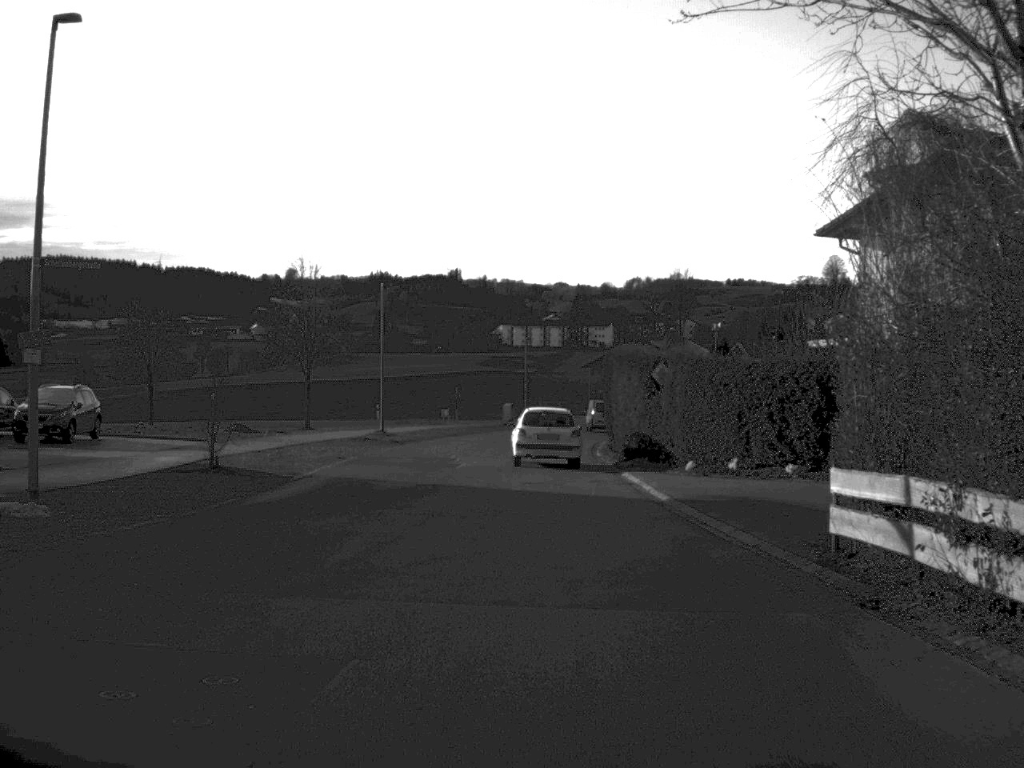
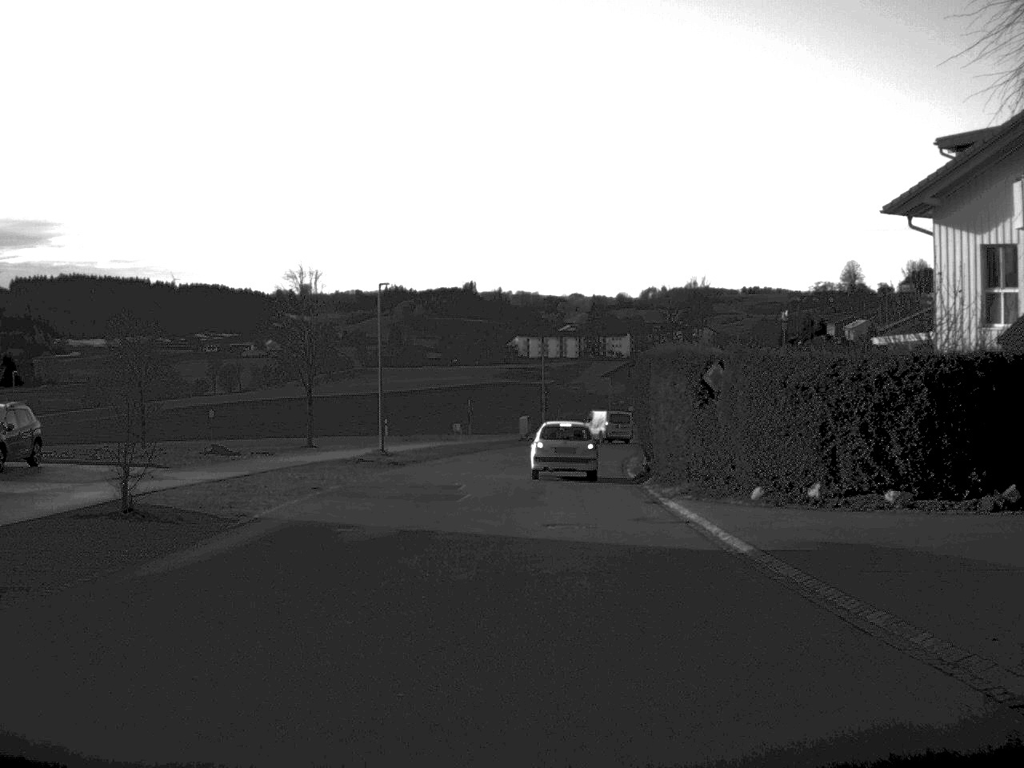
(0.0, +6.2) m; -1°
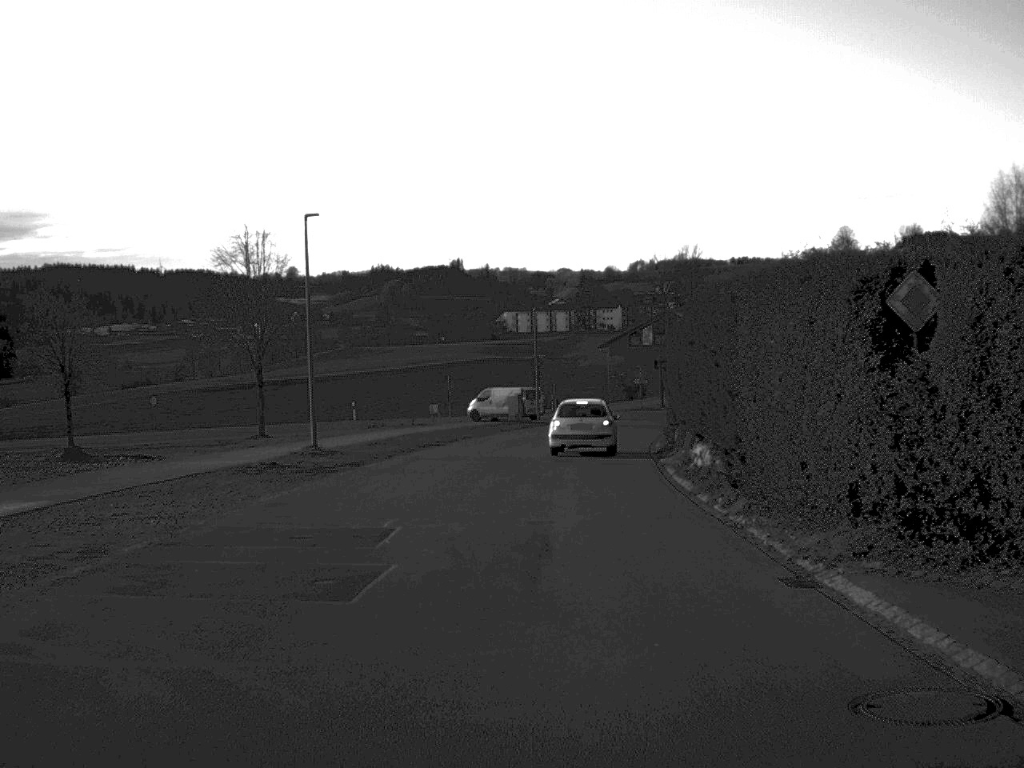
(0.0, +12.9) m; 0°
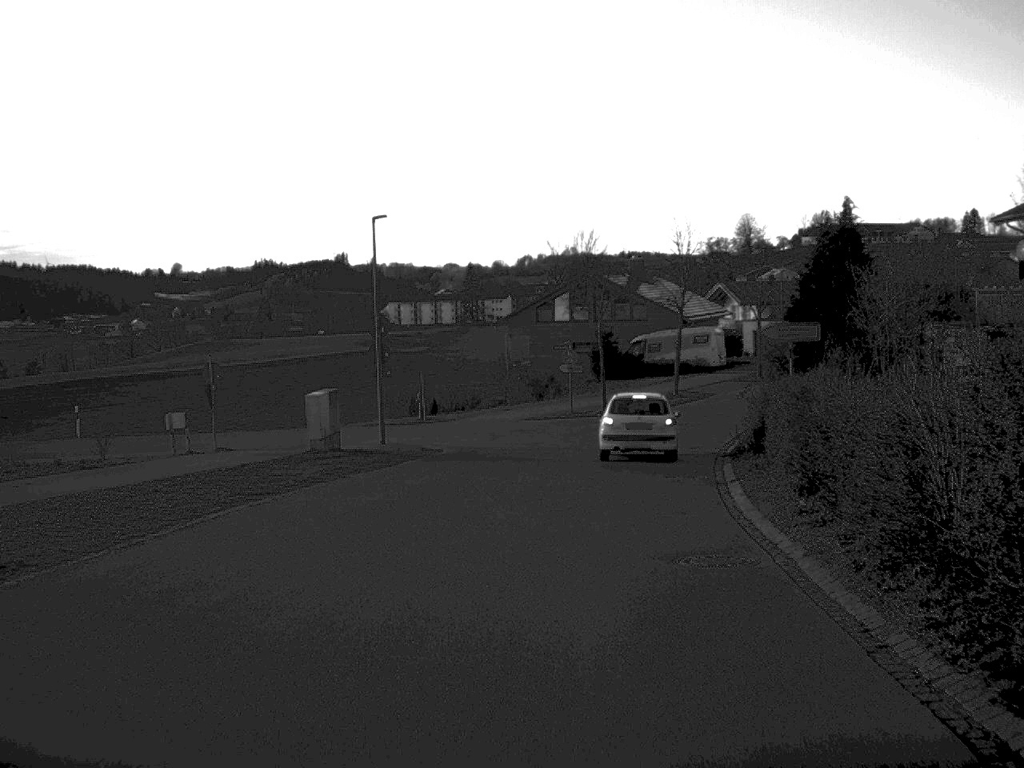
(+1.3, +34.4) m; +5°
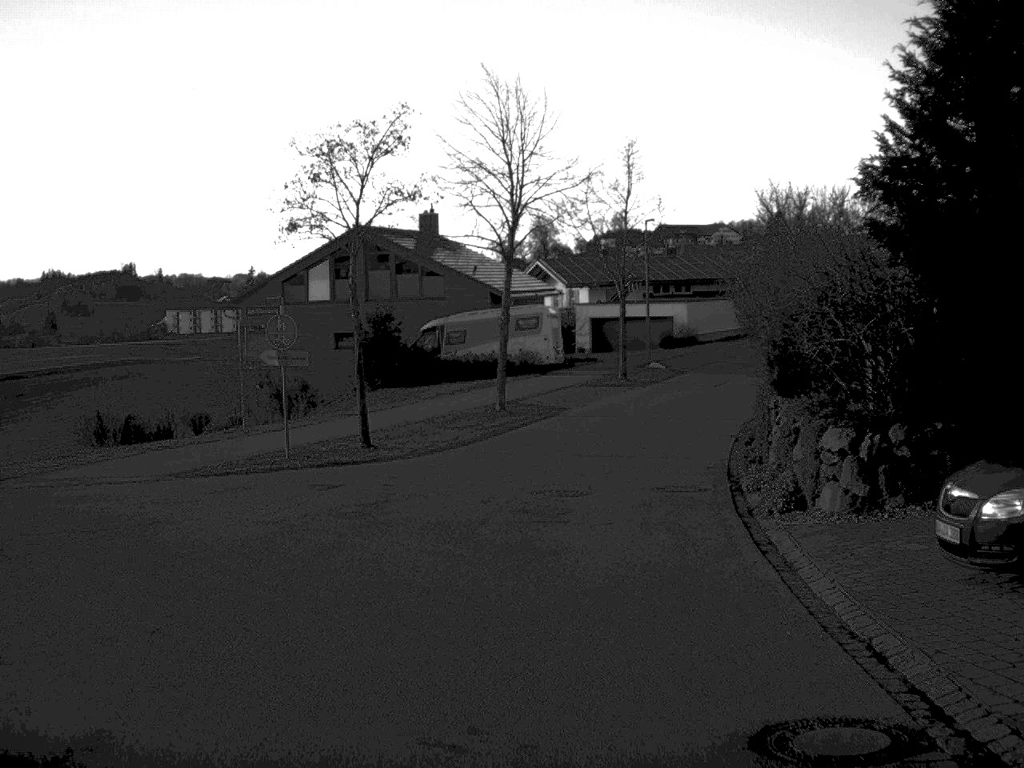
(+1.9, +26.4) m; +9°
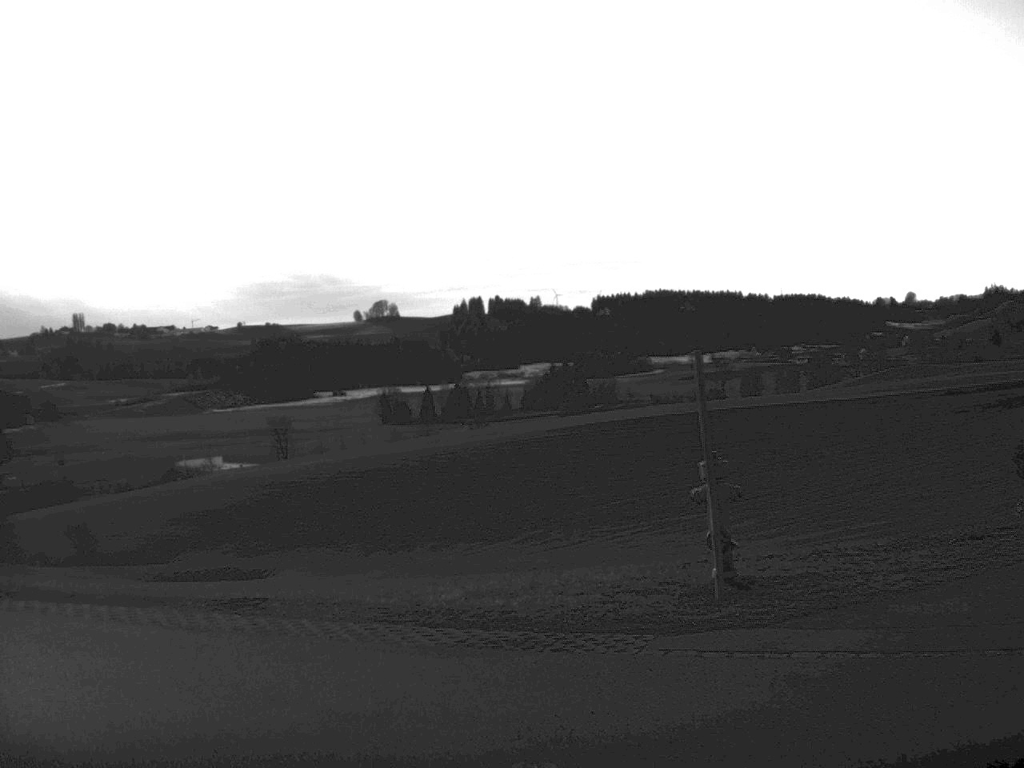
(-2.9, +11.8) m; -44°
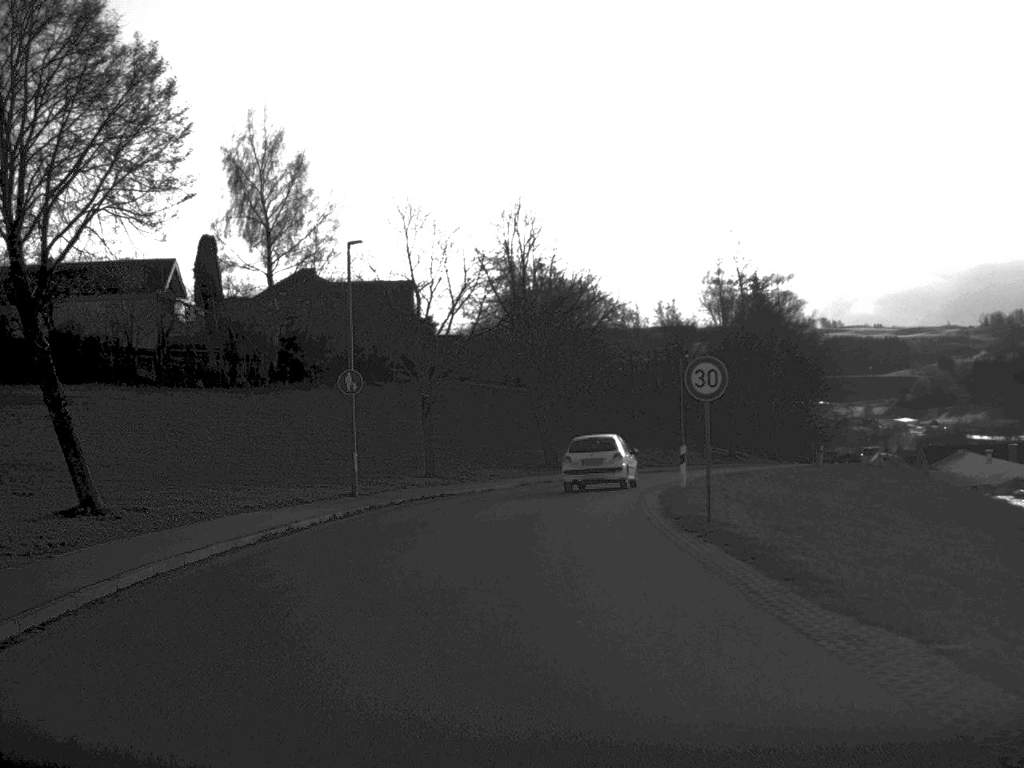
(-7.2, +10.1) m; -59°
